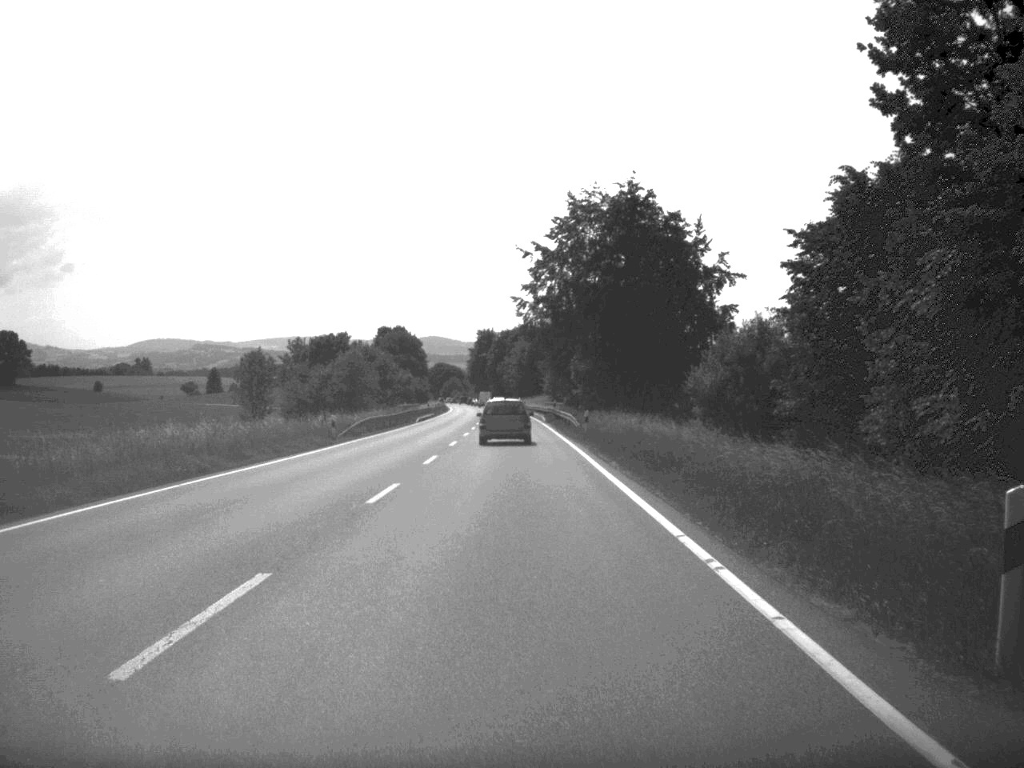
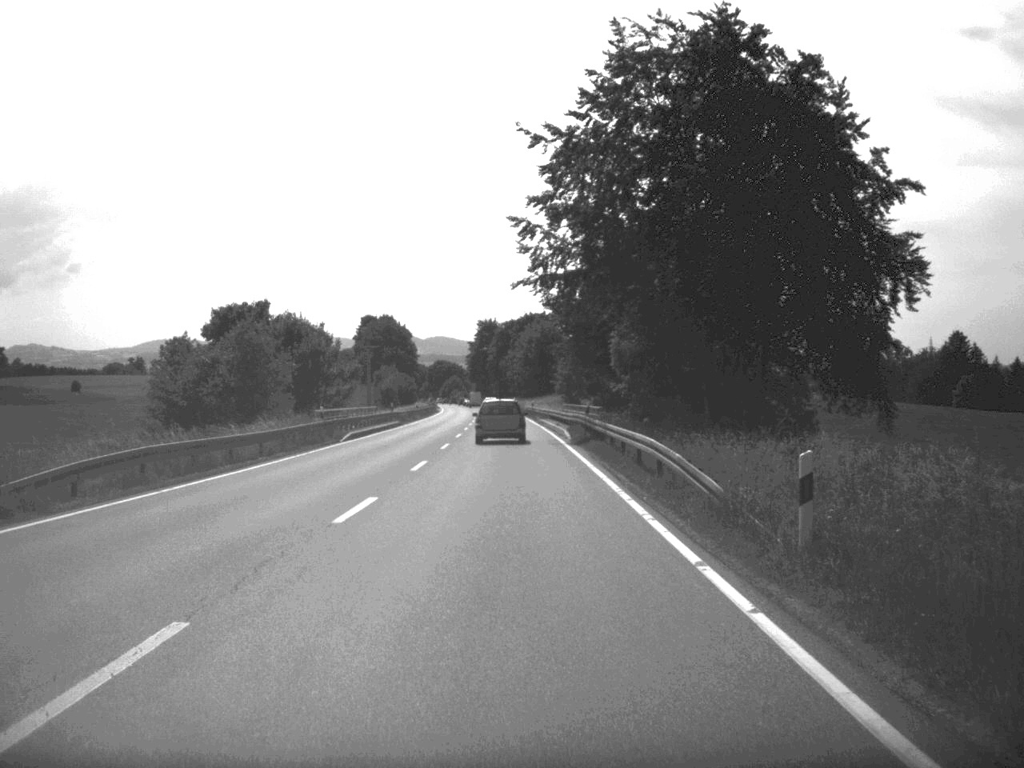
(-0.1, +37.5) m; 0°
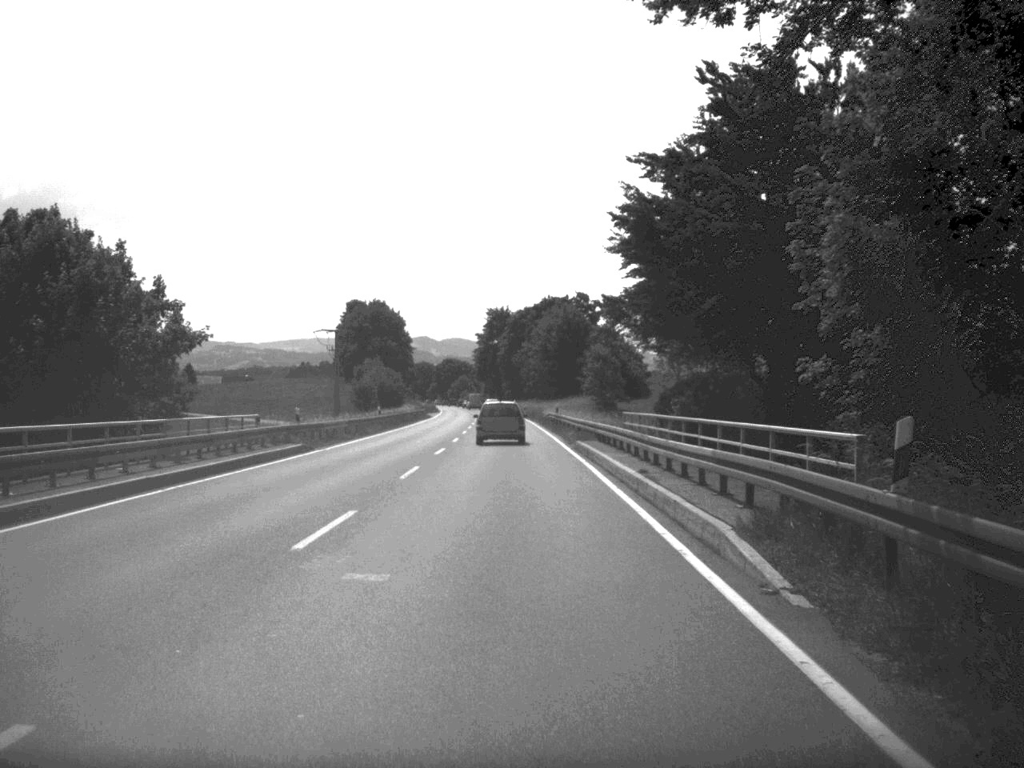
(-0.2, +38.5) m; -1°
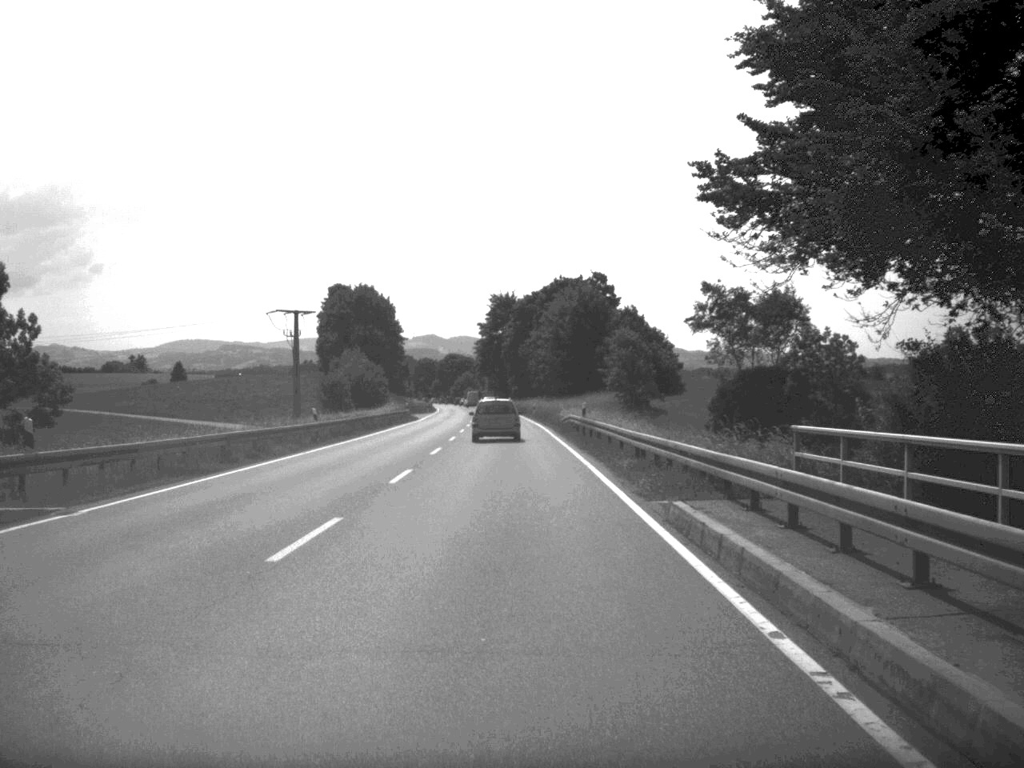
(-0.1, +24.6) m; 0°
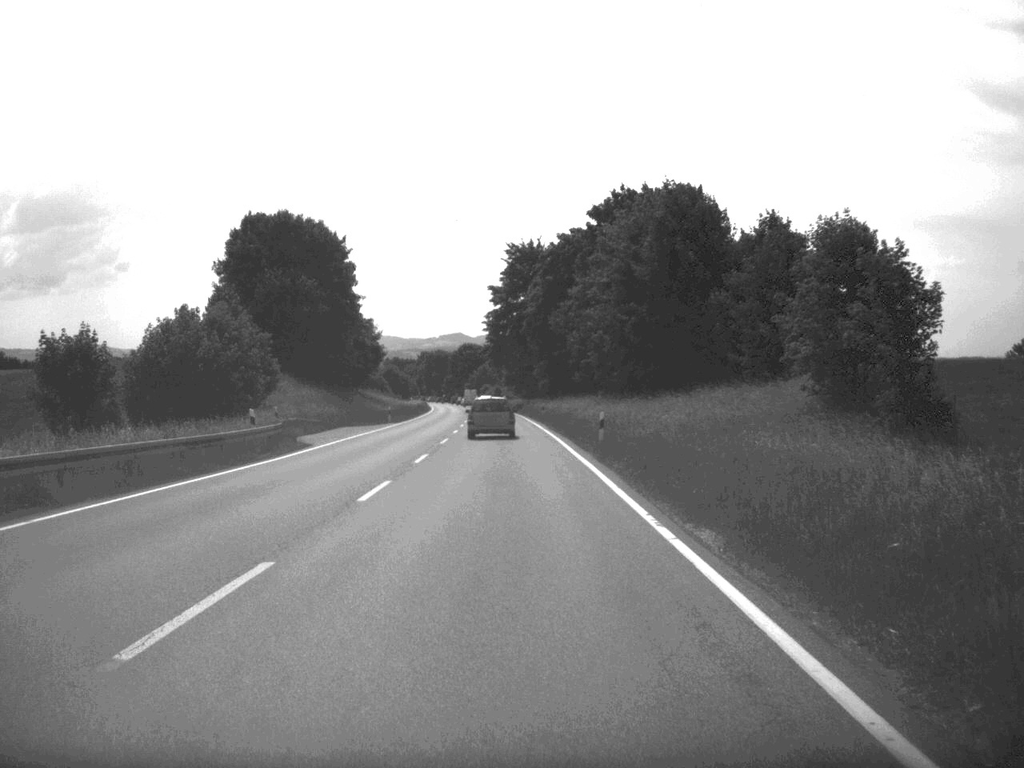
(-0.7, +63.7) m; -1°
